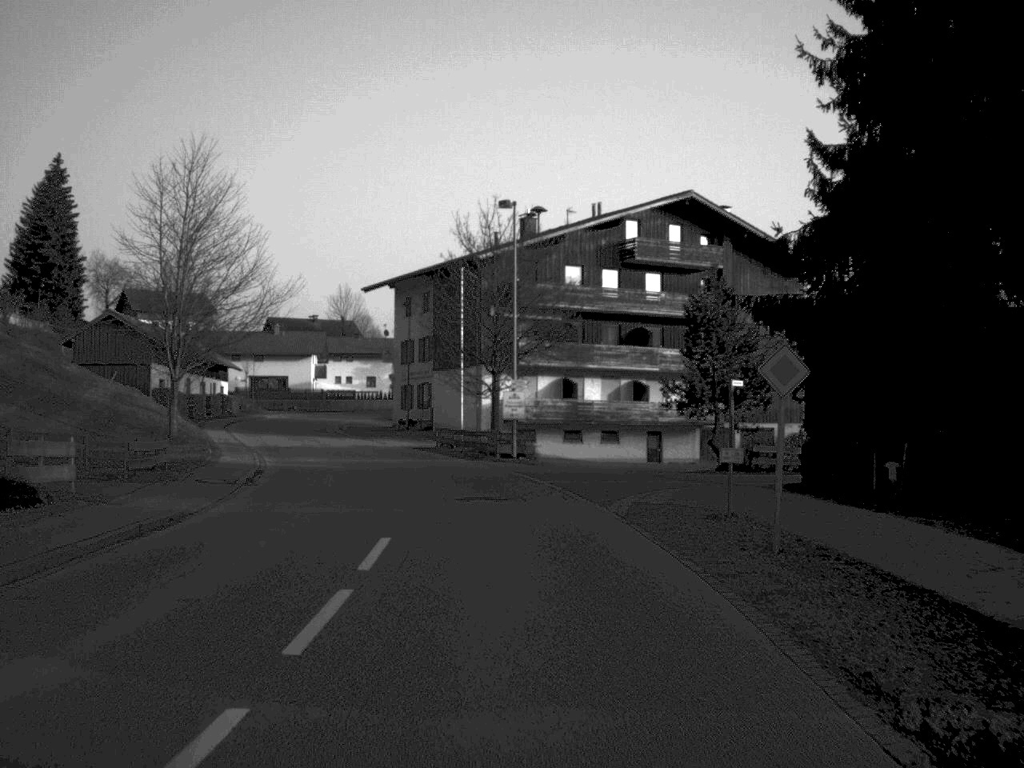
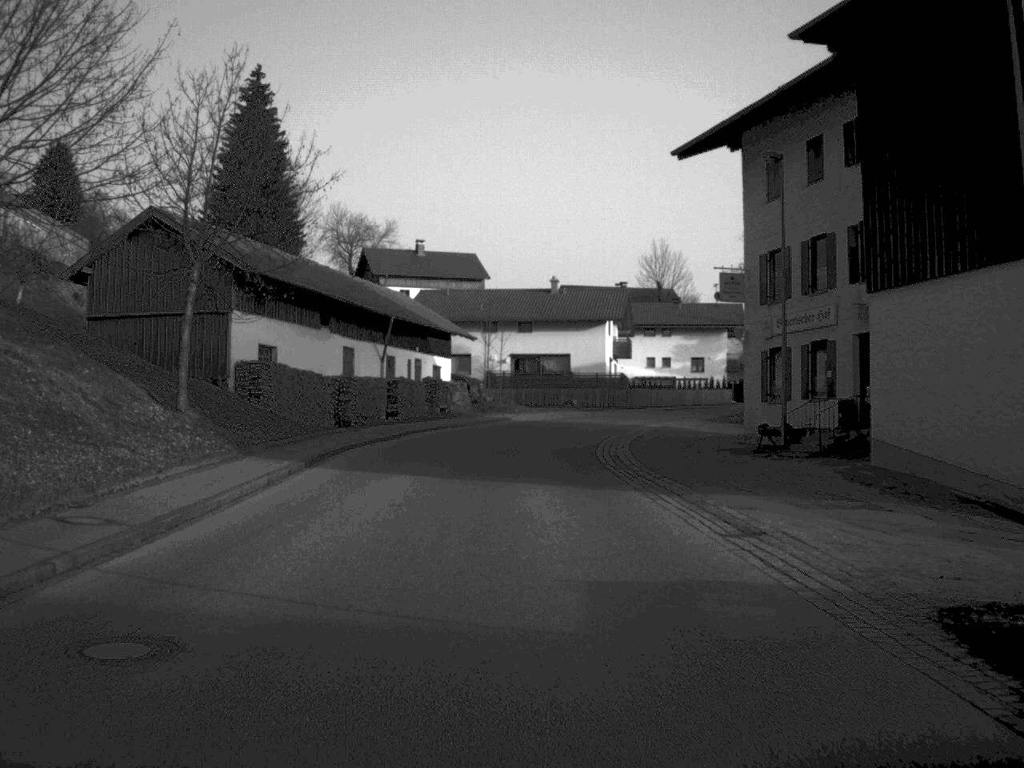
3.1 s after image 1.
(-5.0, +43.9) m; -15°
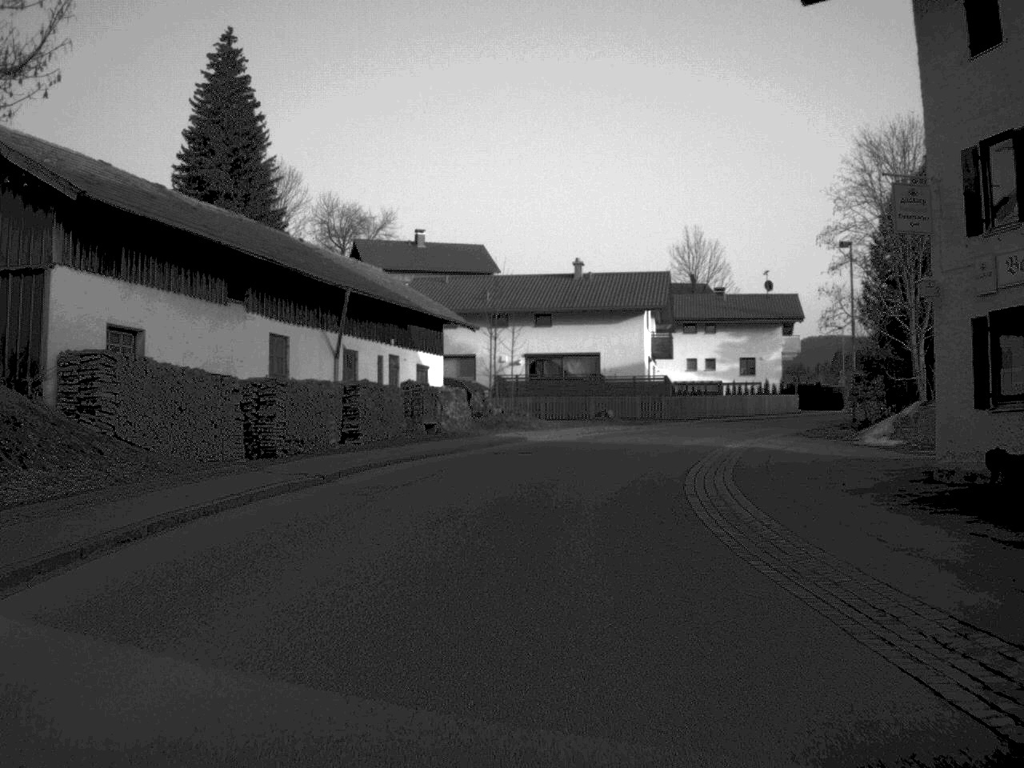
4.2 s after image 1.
(-0.2, +16.9) m; 0°
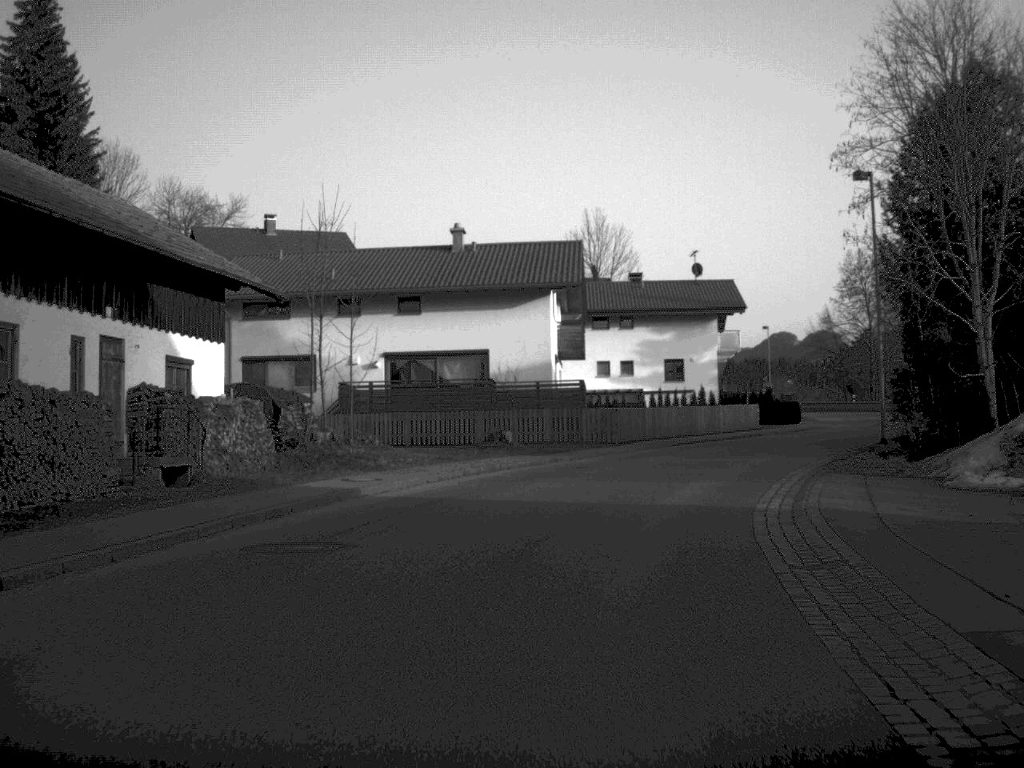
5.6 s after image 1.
(+0.7, +18.9) m; +5°
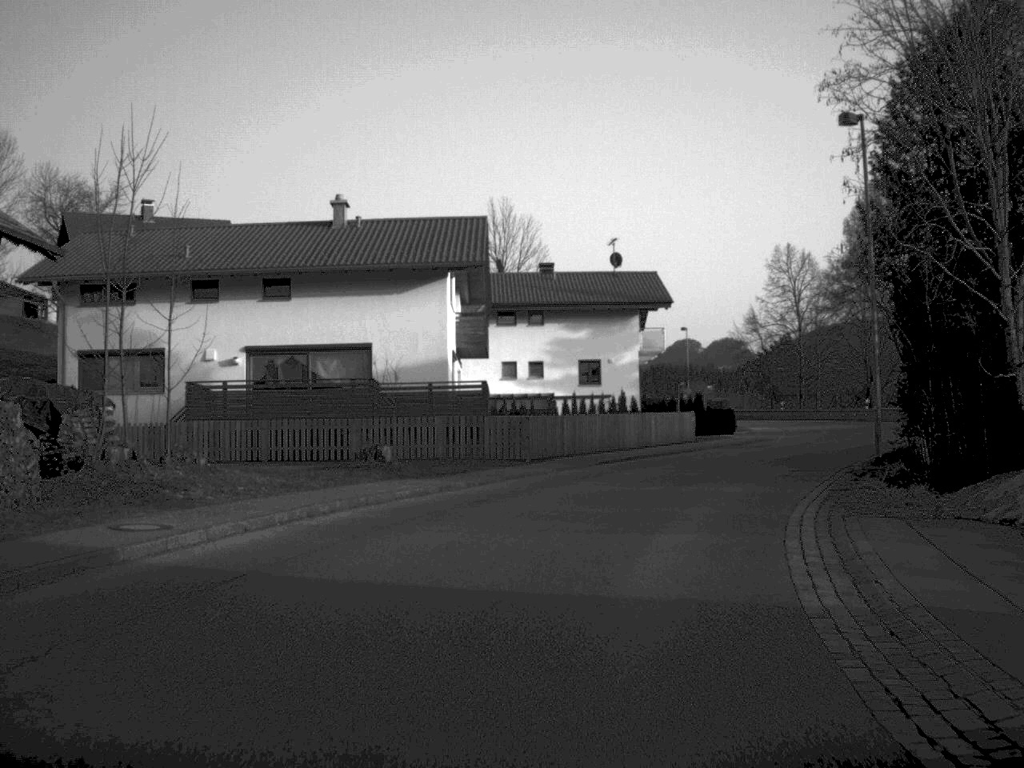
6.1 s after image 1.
(+0.3, +8.4) m; +4°
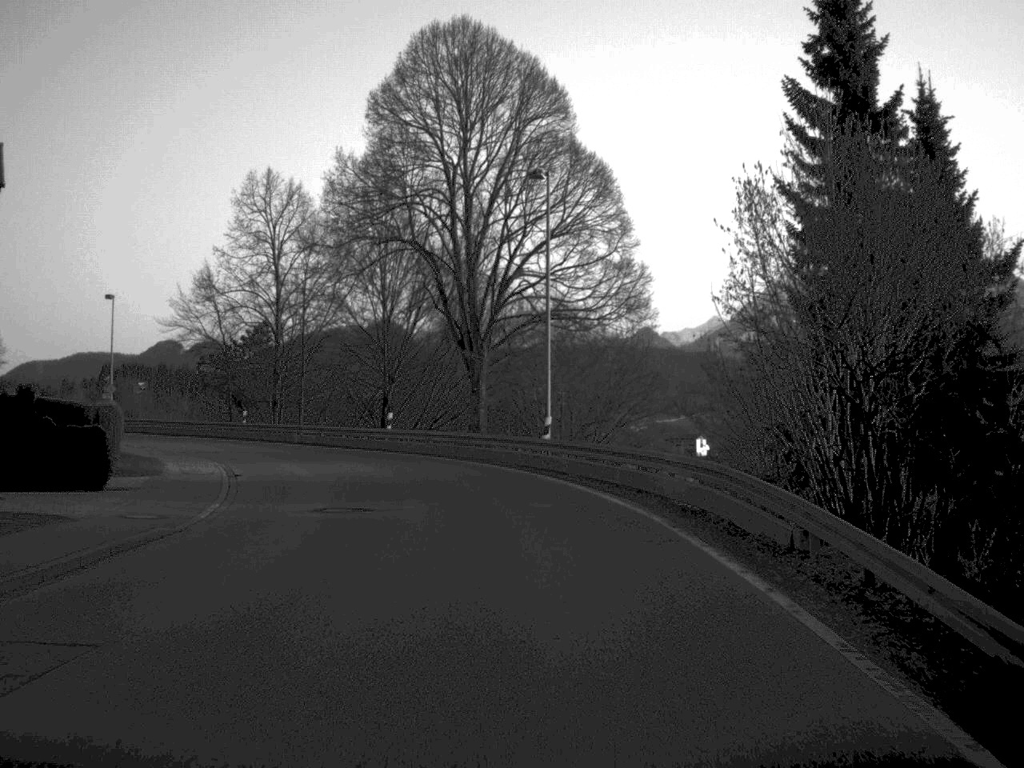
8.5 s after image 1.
(+7.0, +32.8) m; +23°
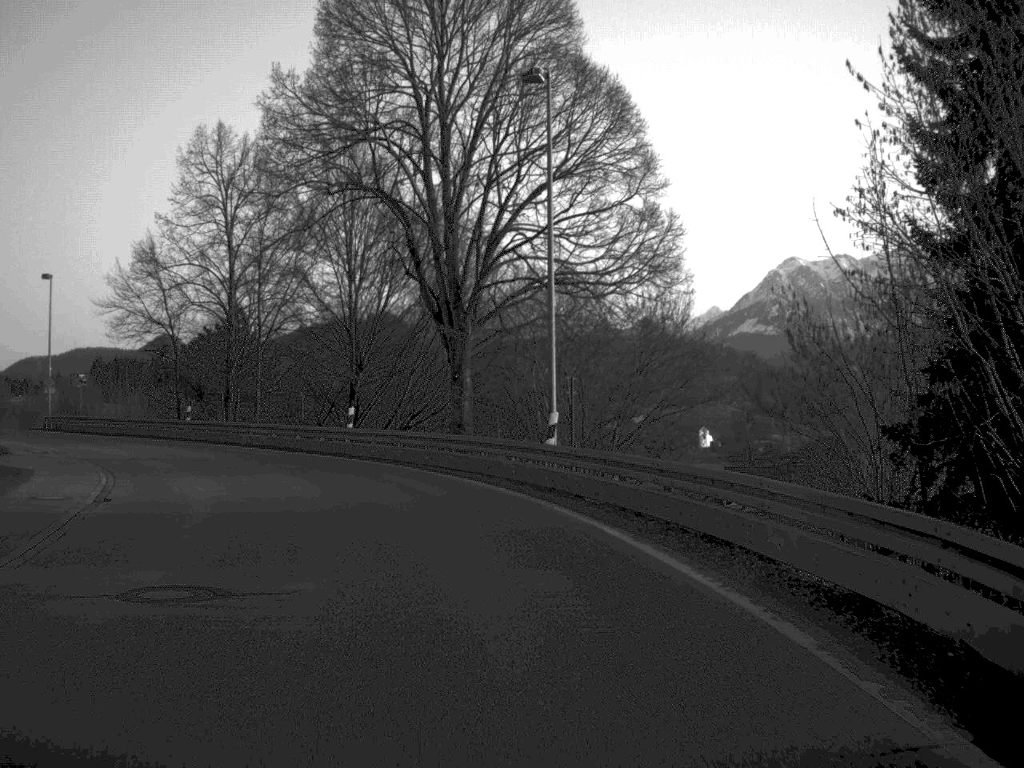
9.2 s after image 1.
(0.0, +9.2) m; 0°
